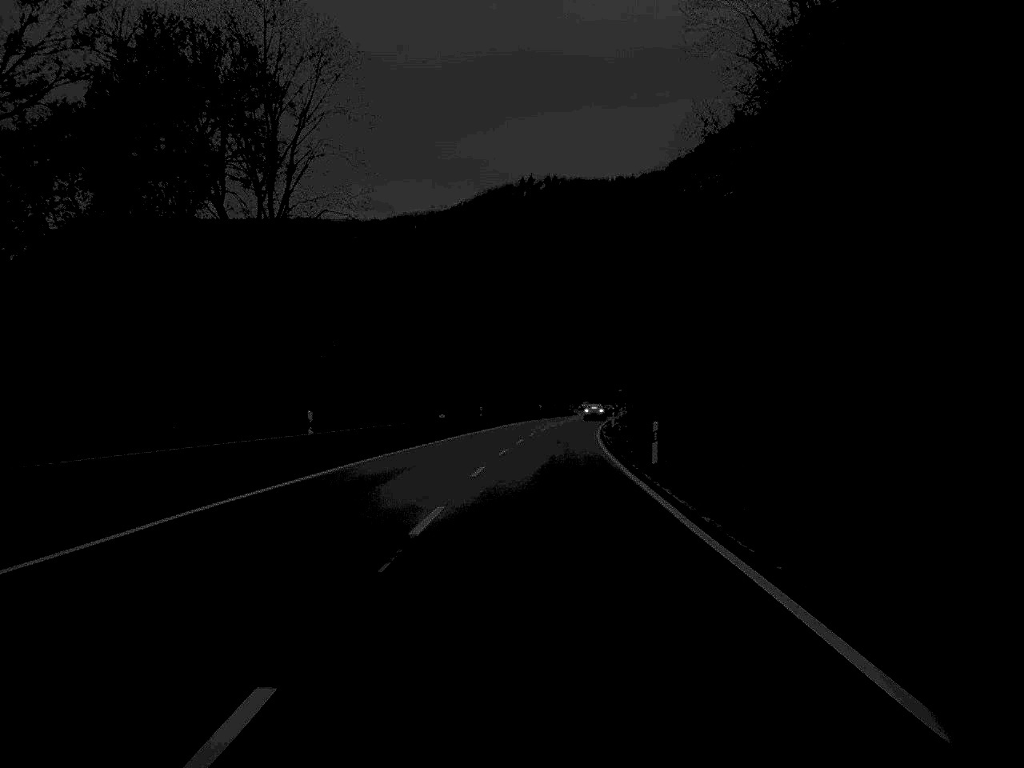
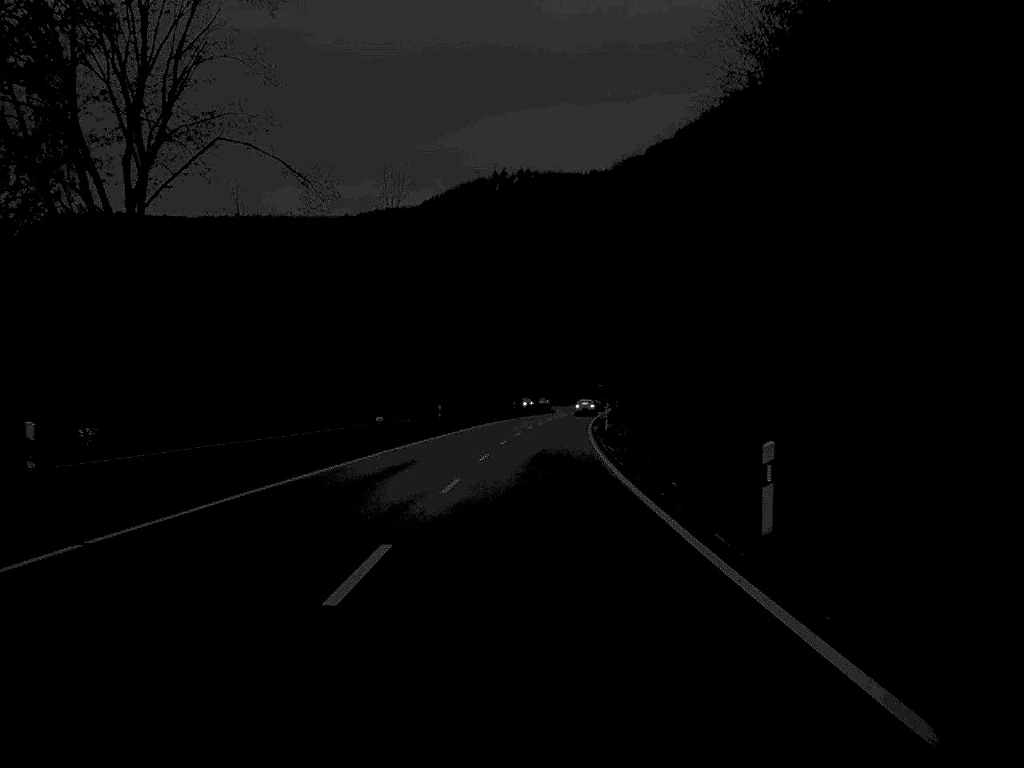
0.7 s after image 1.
(+0.2, +17.0) m; +1°
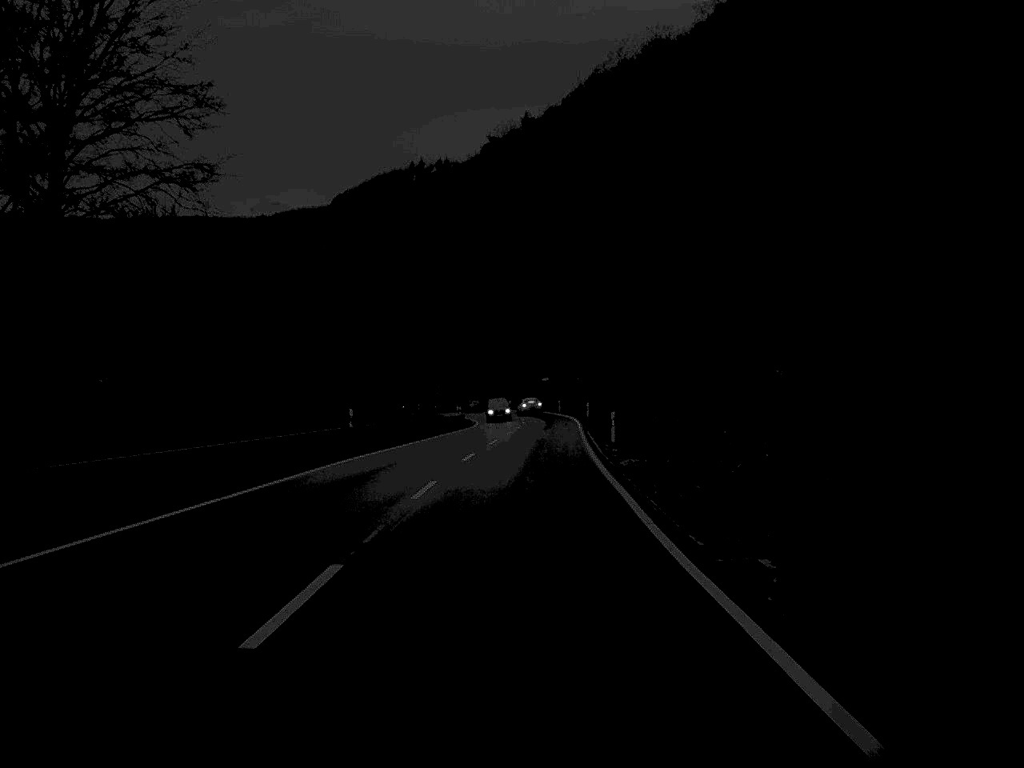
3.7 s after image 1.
(+2.1, +73.2) m; +4°
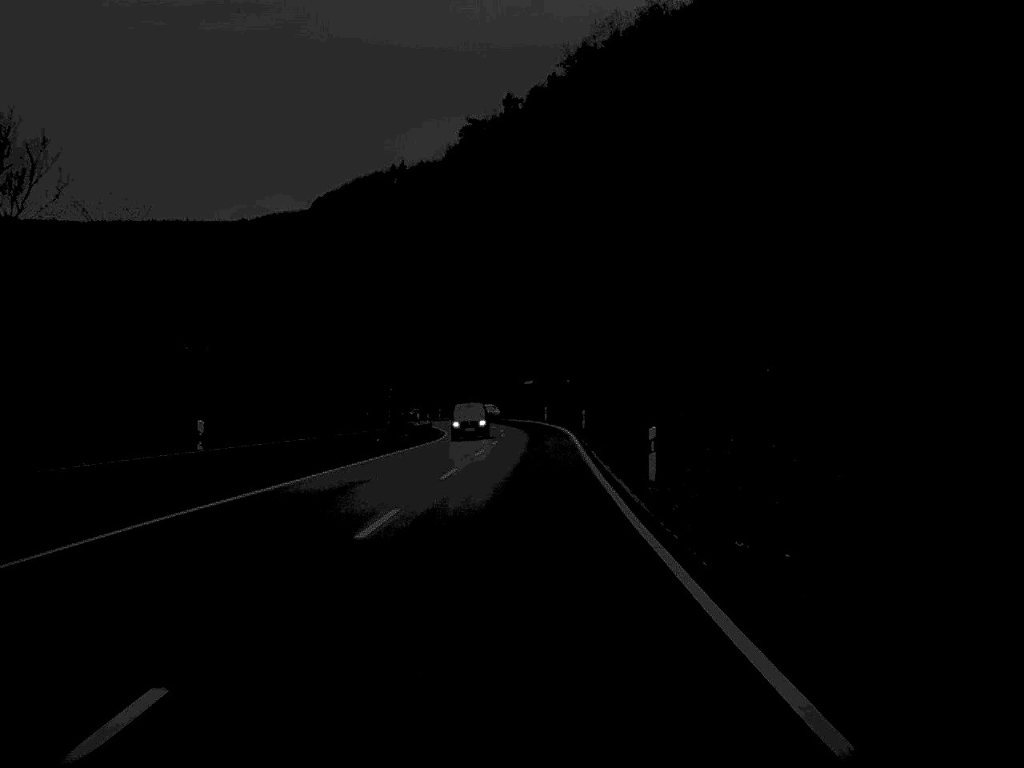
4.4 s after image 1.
(+0.1, +17.3) m; +1°
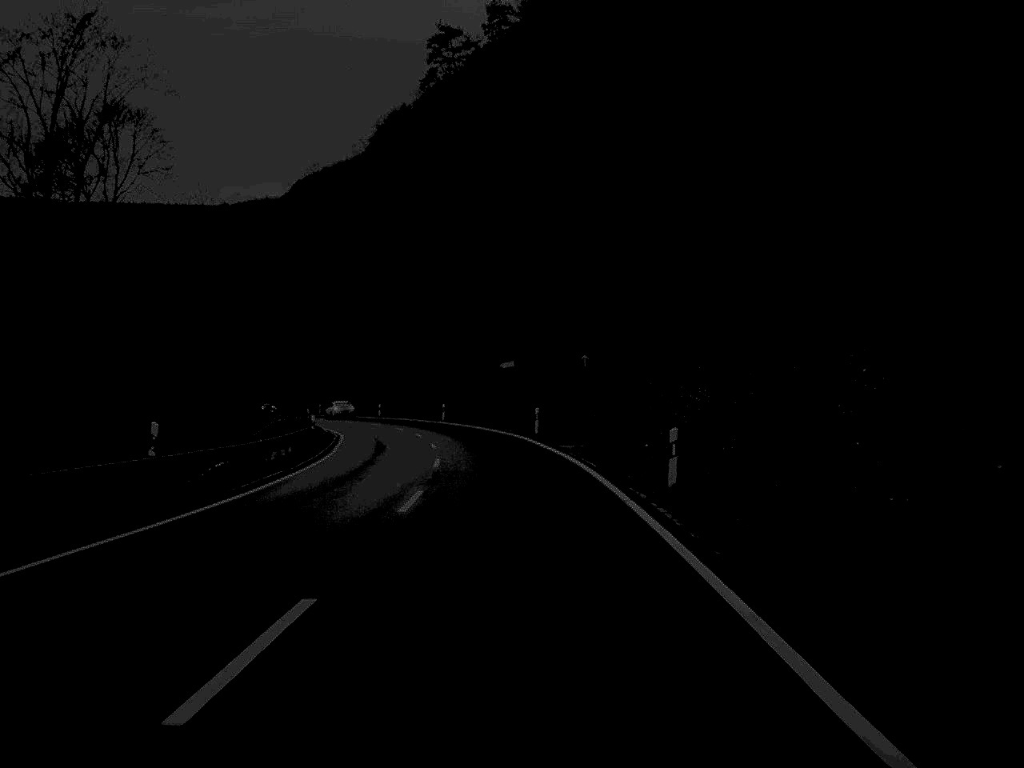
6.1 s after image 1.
(+0.3, +44.5) m; +1°
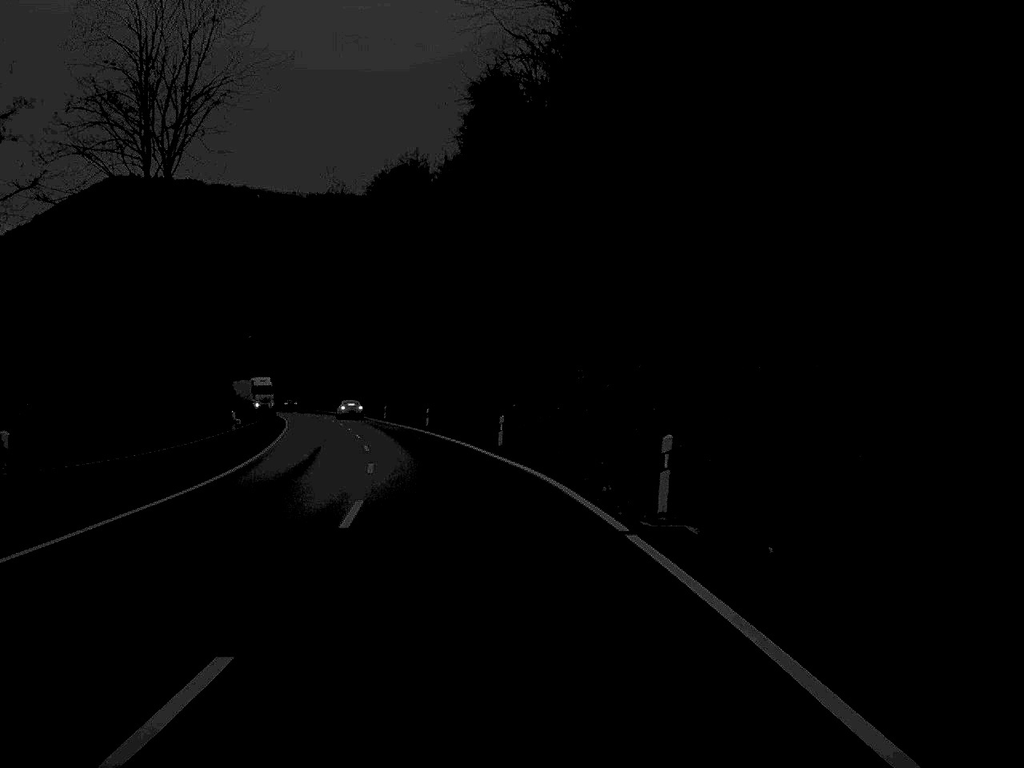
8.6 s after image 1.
(-4.1, +62.1) m; -10°
